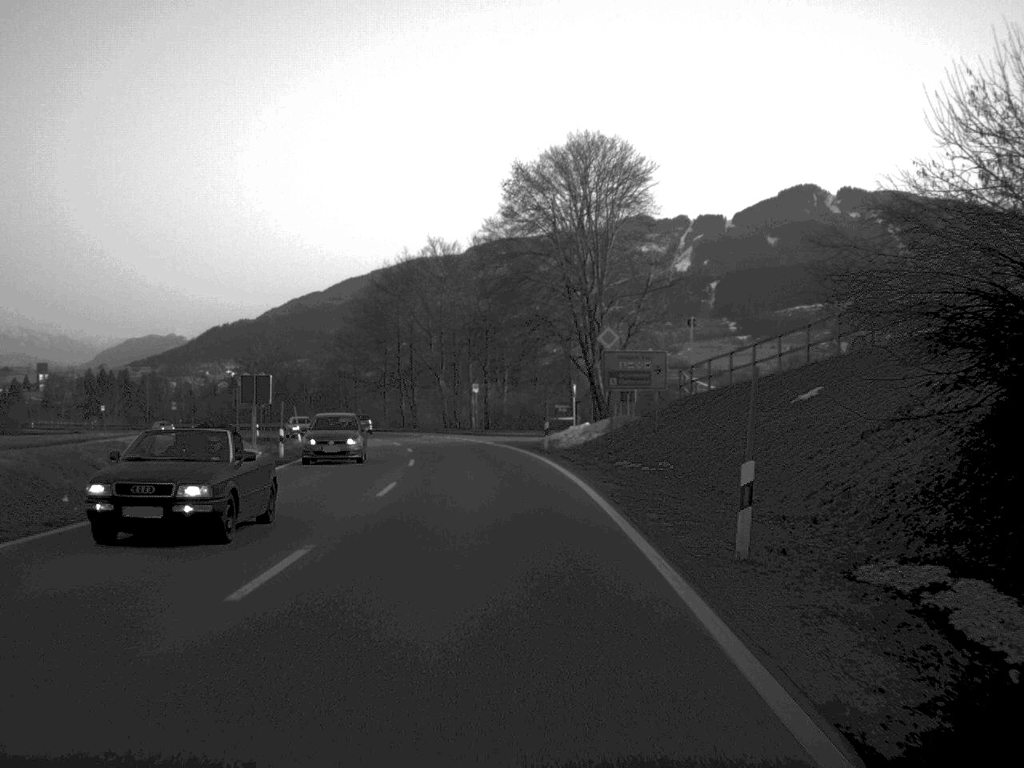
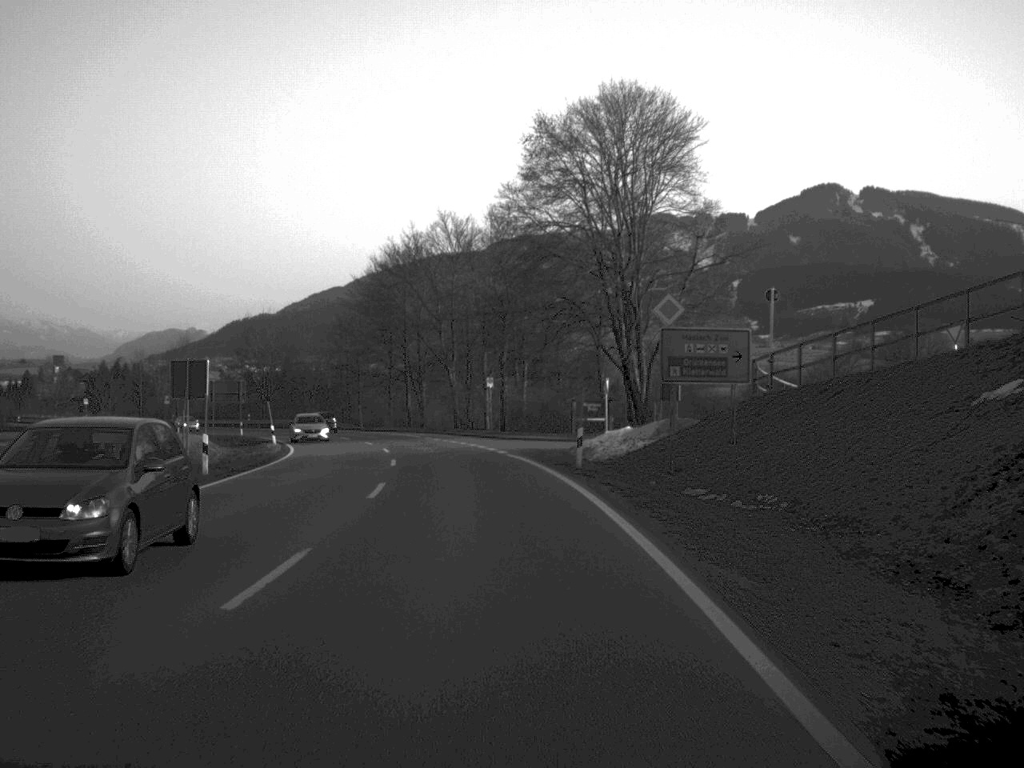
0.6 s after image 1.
(-0.1, +12.4) m; -1°
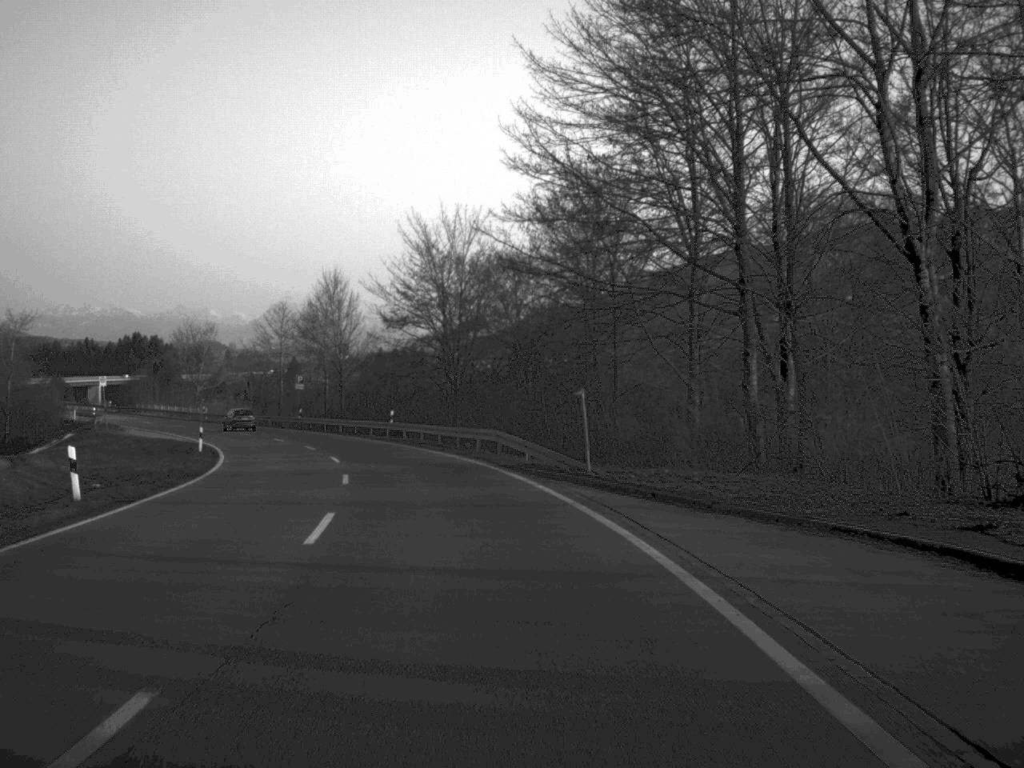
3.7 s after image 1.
(-6.8, +66.3) m; -14°
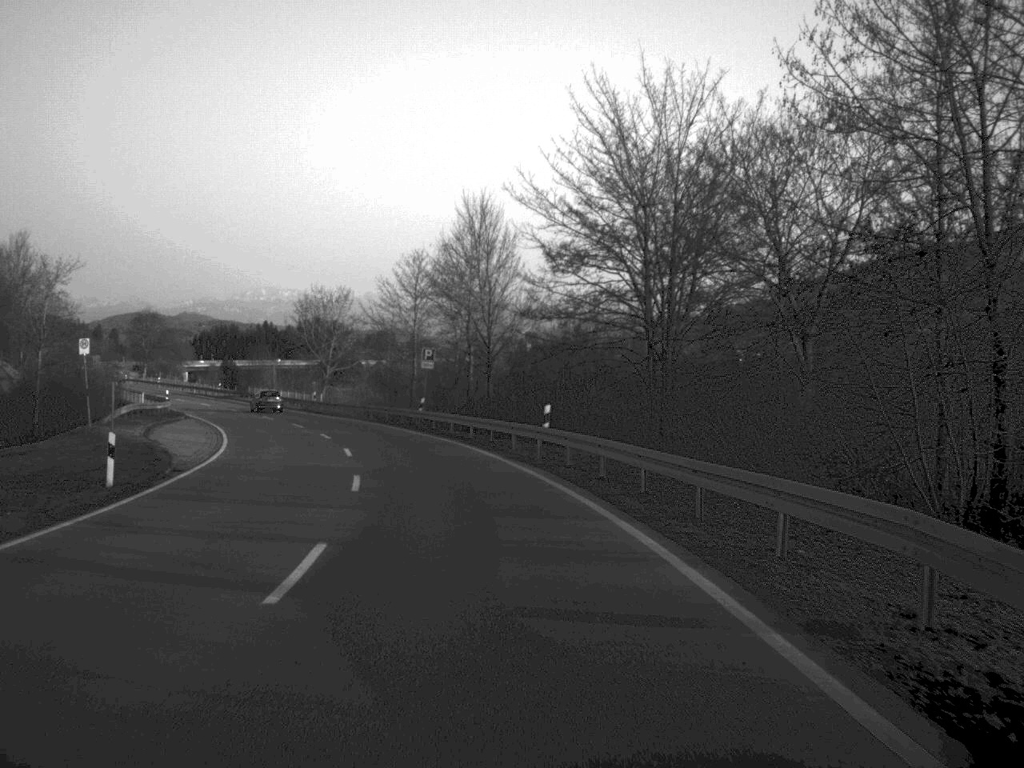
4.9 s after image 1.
(-2.1, +28.5) m; -8°
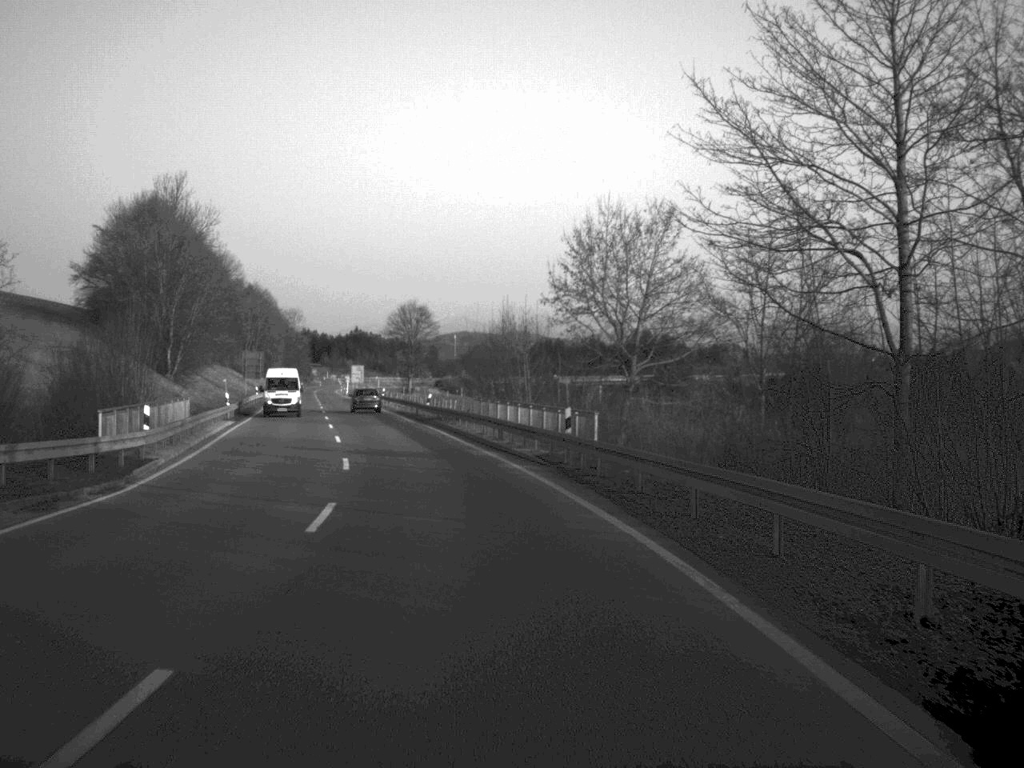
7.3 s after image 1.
(-7.1, +54.4) m; -15°
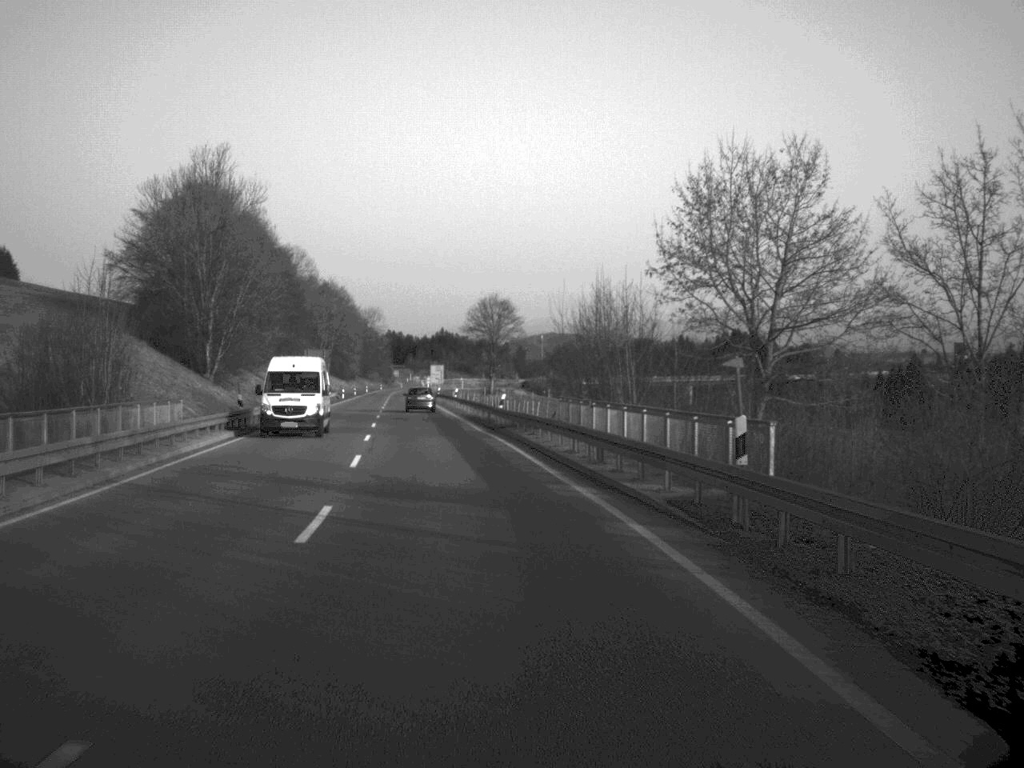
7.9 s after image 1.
(-0.5, +13.7) m; -4°
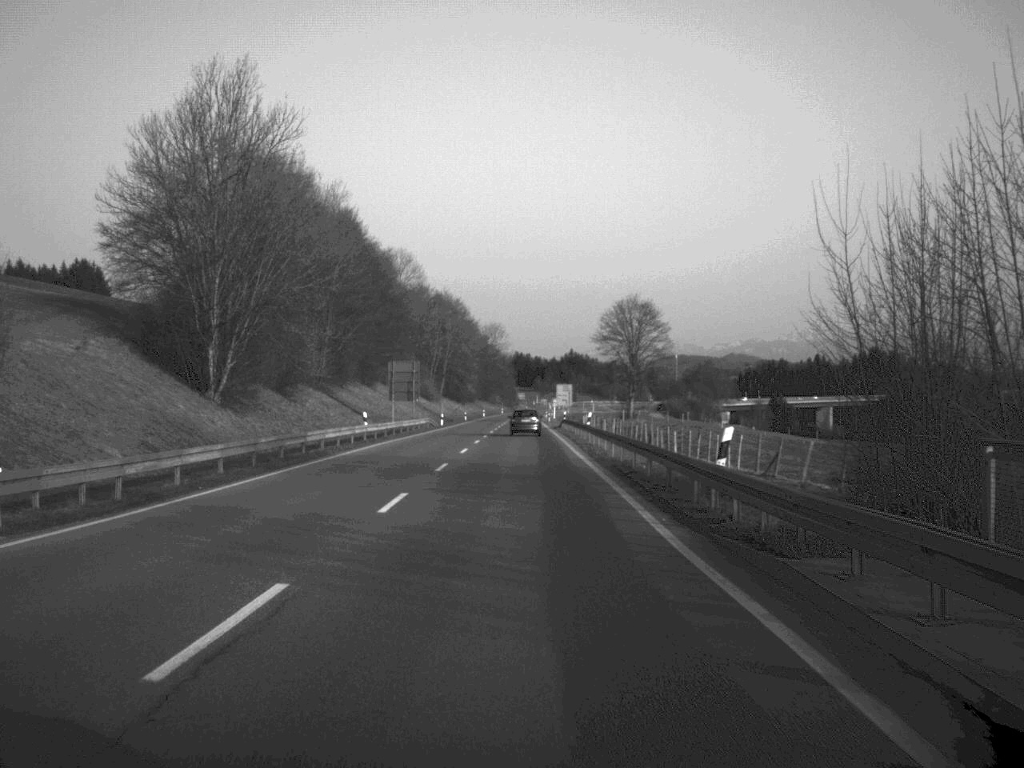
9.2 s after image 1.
(-1.7, +30.3) m; -6°
